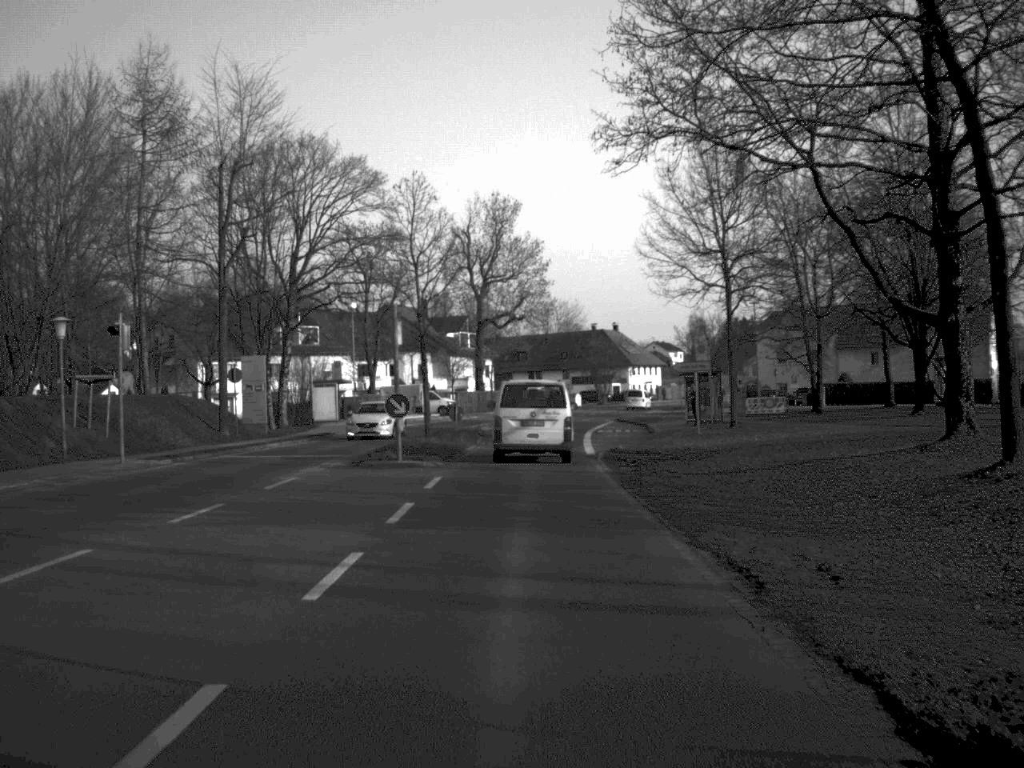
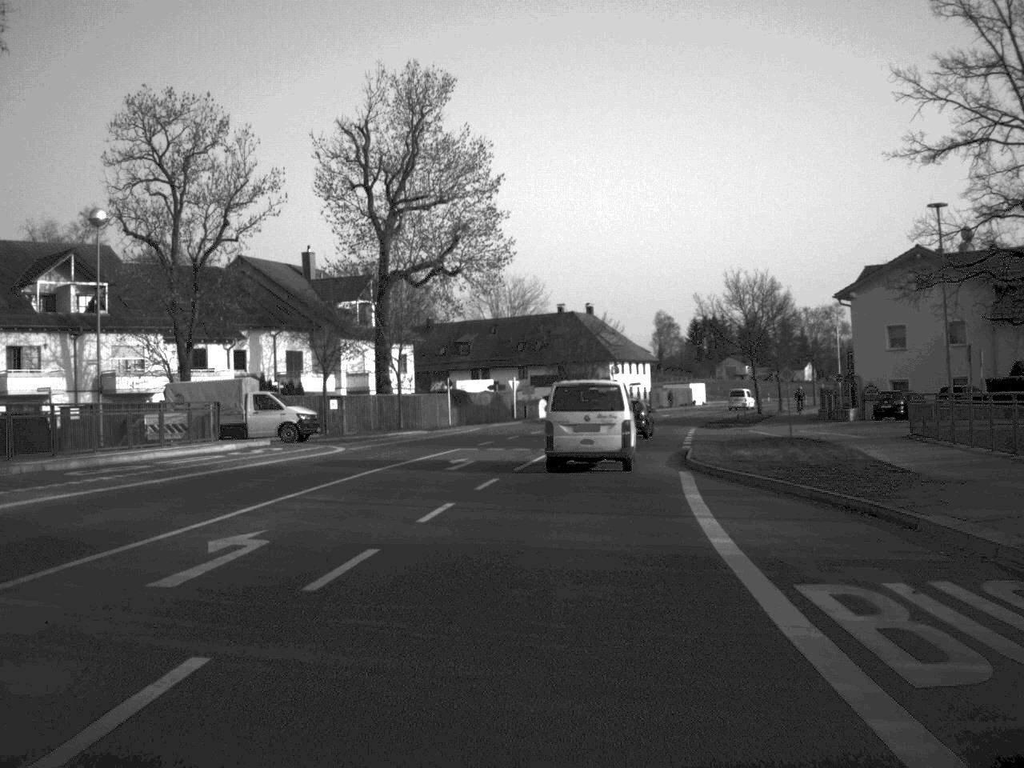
(+0.6, +47.7) m; +2°
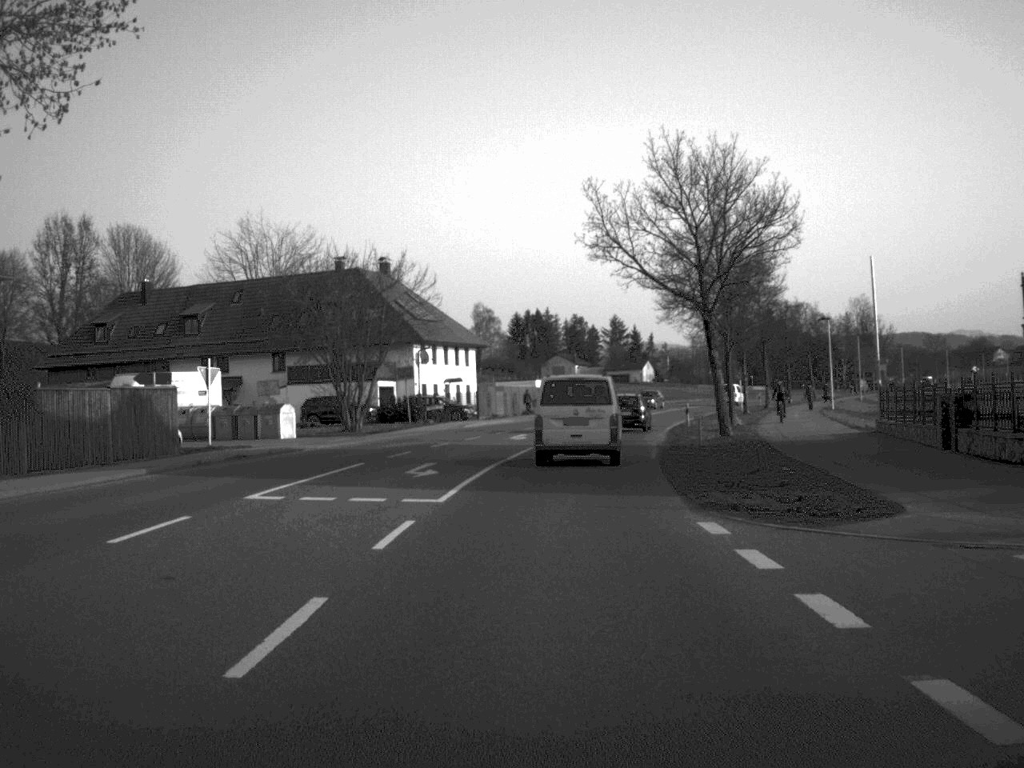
(+3.5, +46.1) m; +8°
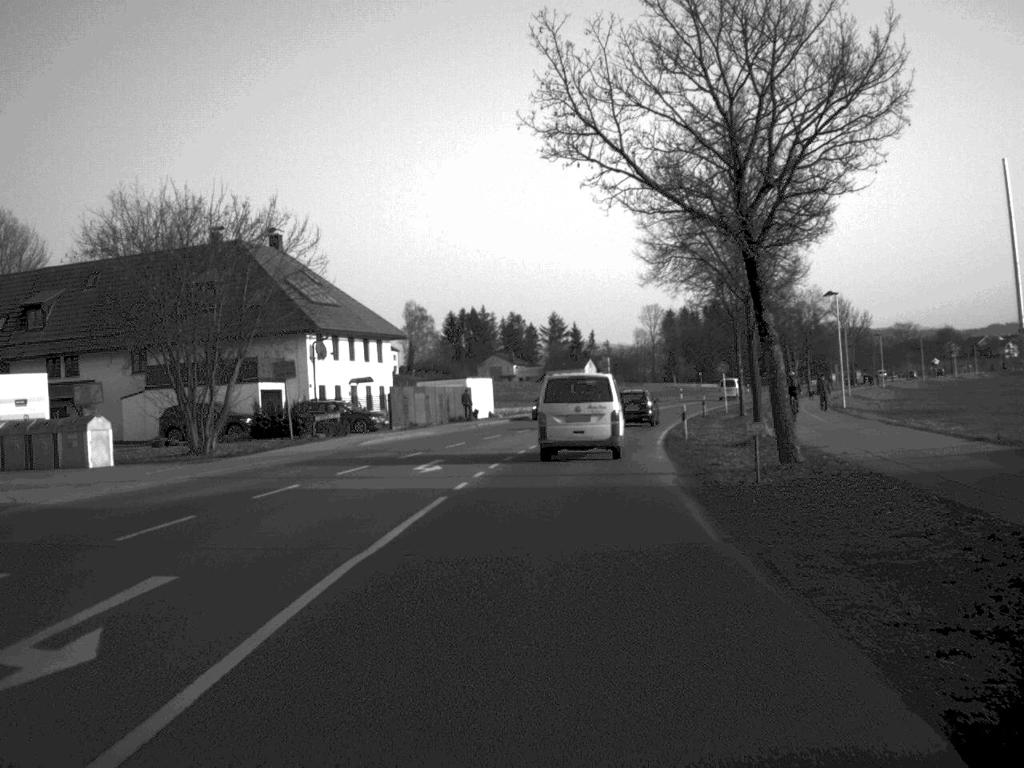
(+0.4, +18.0) m; +3°
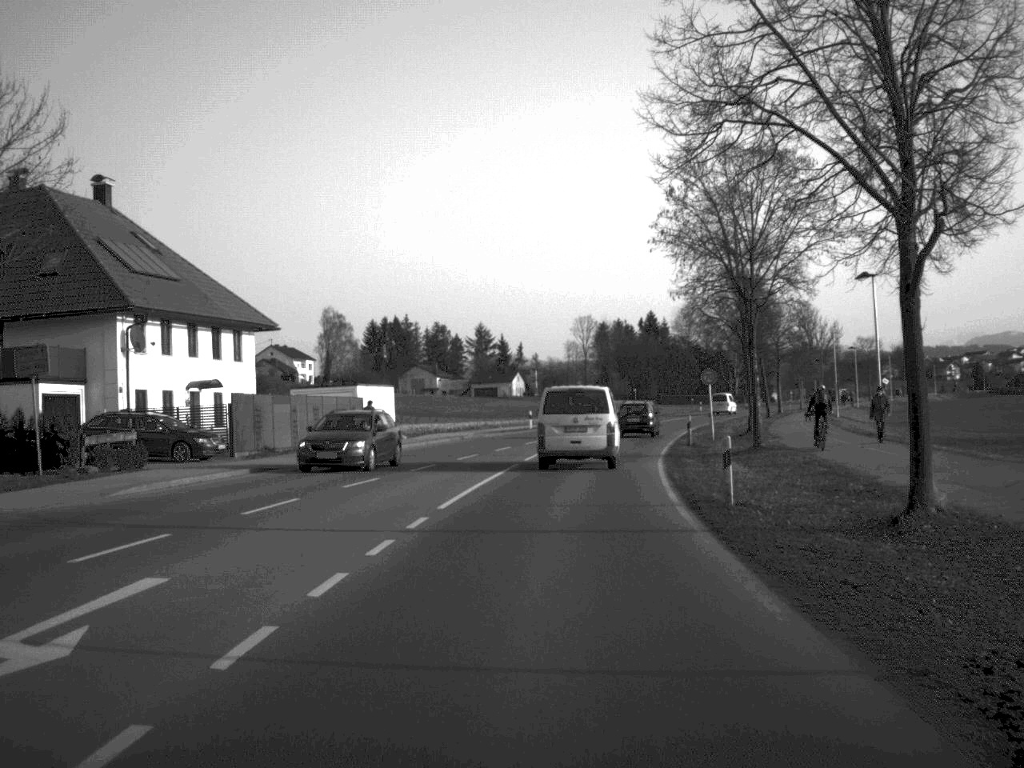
(+0.6, +19.4) m; +3°
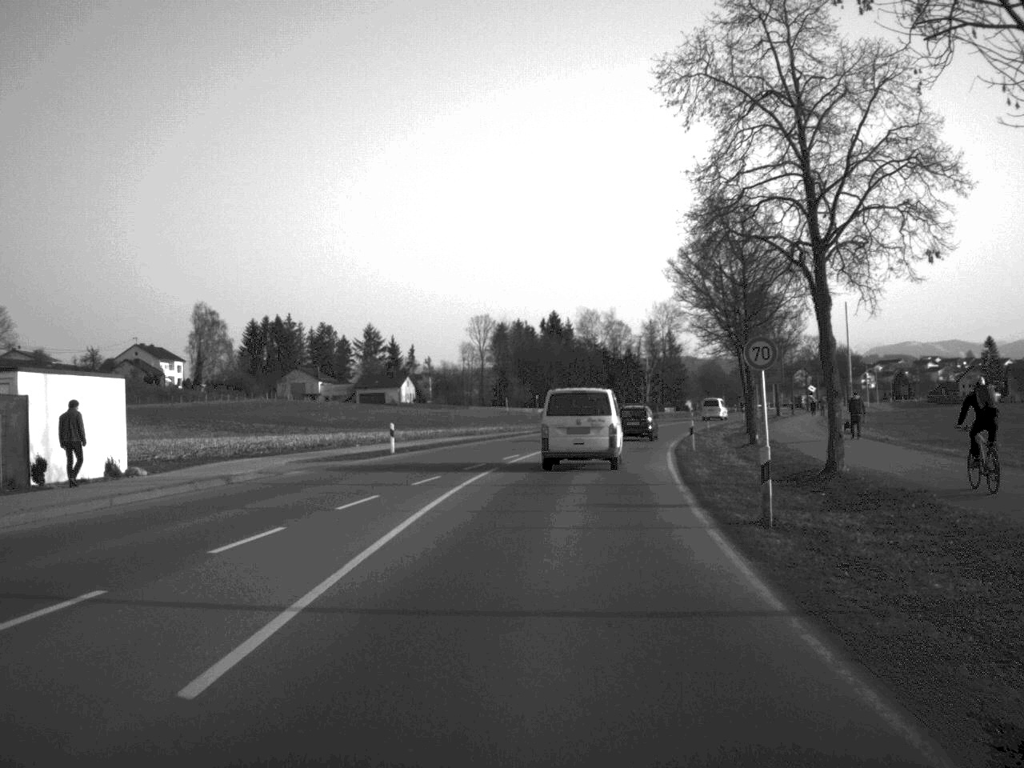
(+1.2, +28.2) m; +5°
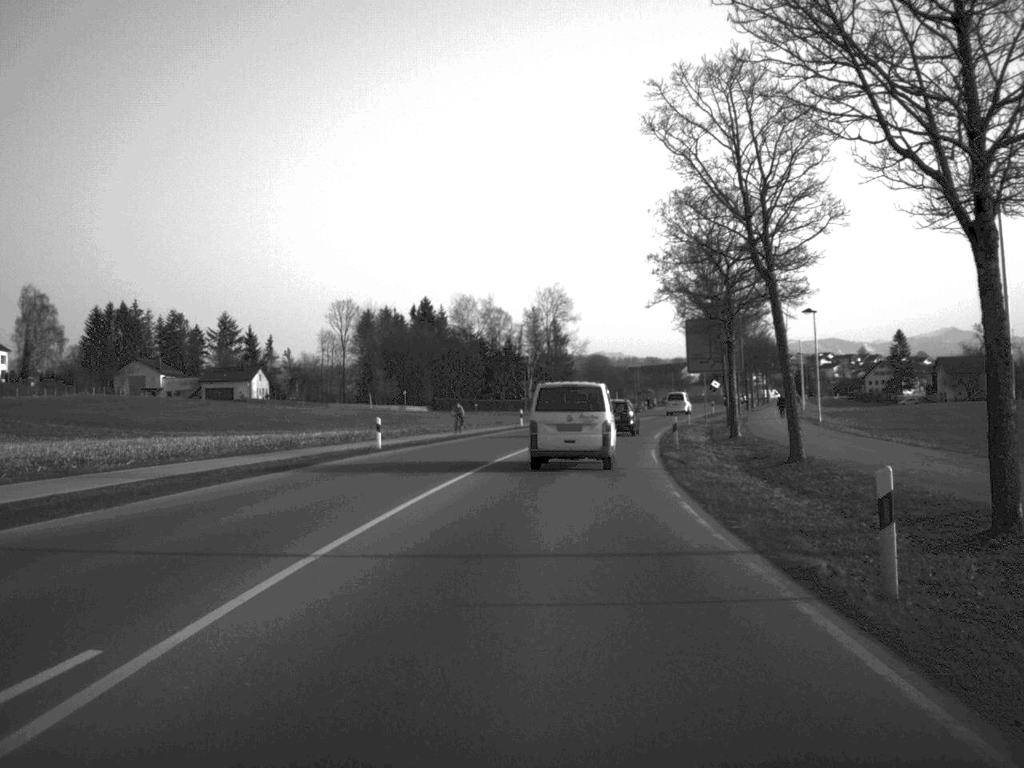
(+1.6, +32.2) m; +6°
